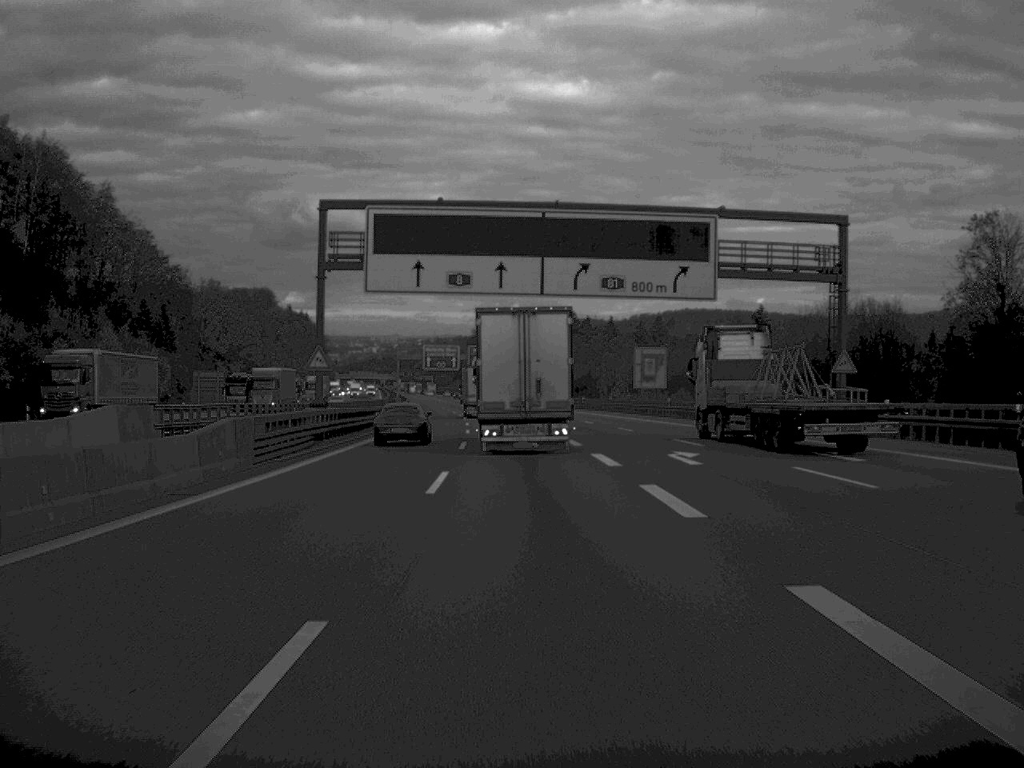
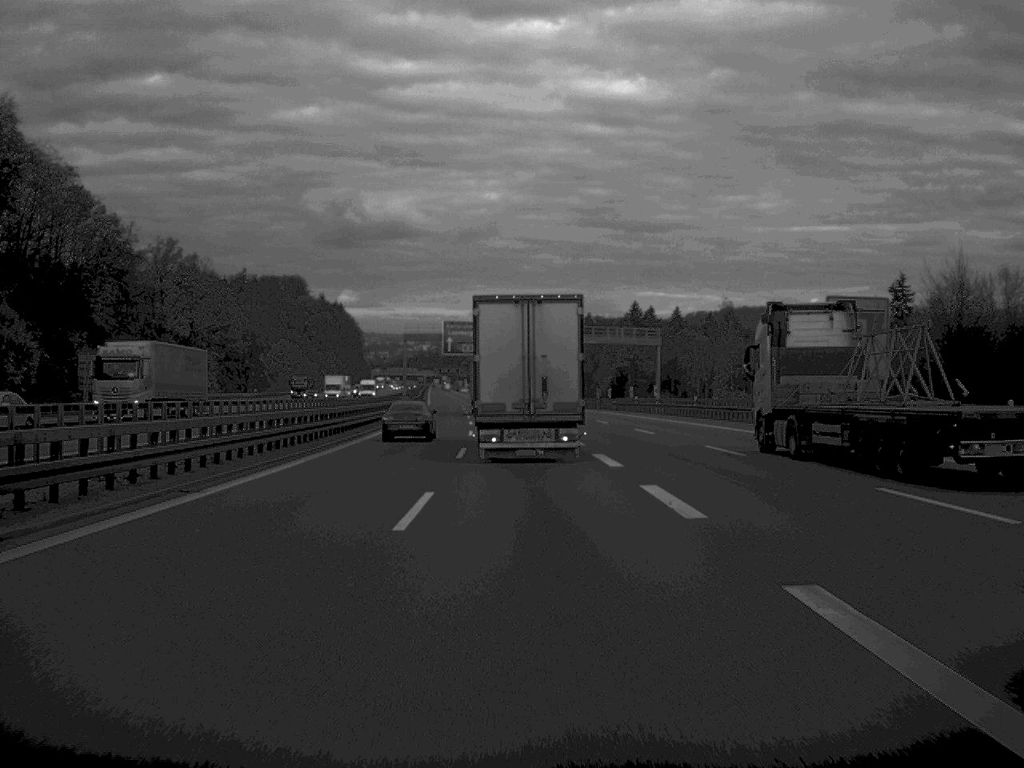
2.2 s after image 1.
(-1.2, +59.4) m; -2°
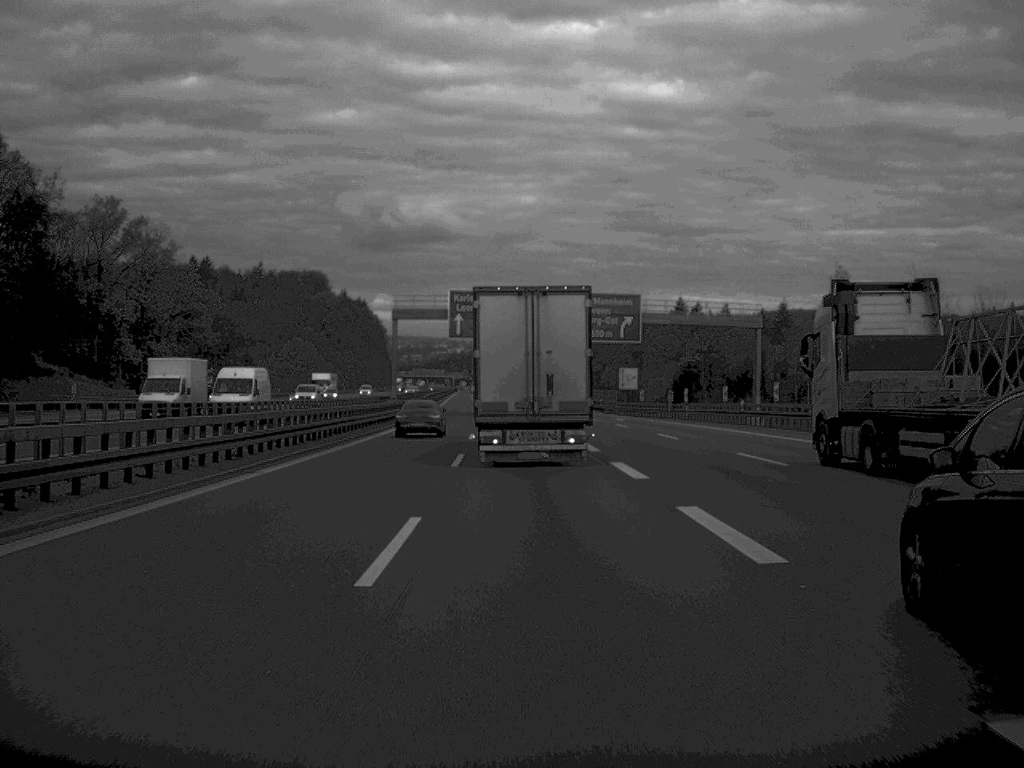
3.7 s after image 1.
(-0.5, +40.2) m; -2°
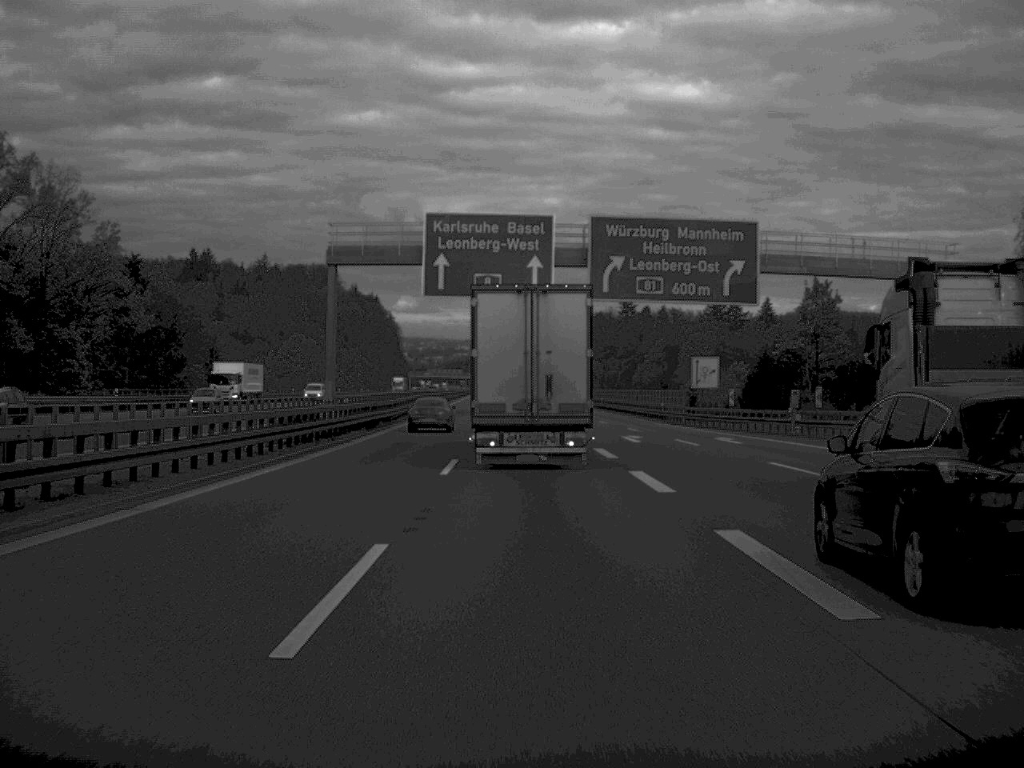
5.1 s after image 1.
(-0.4, +38.5) m; -1°
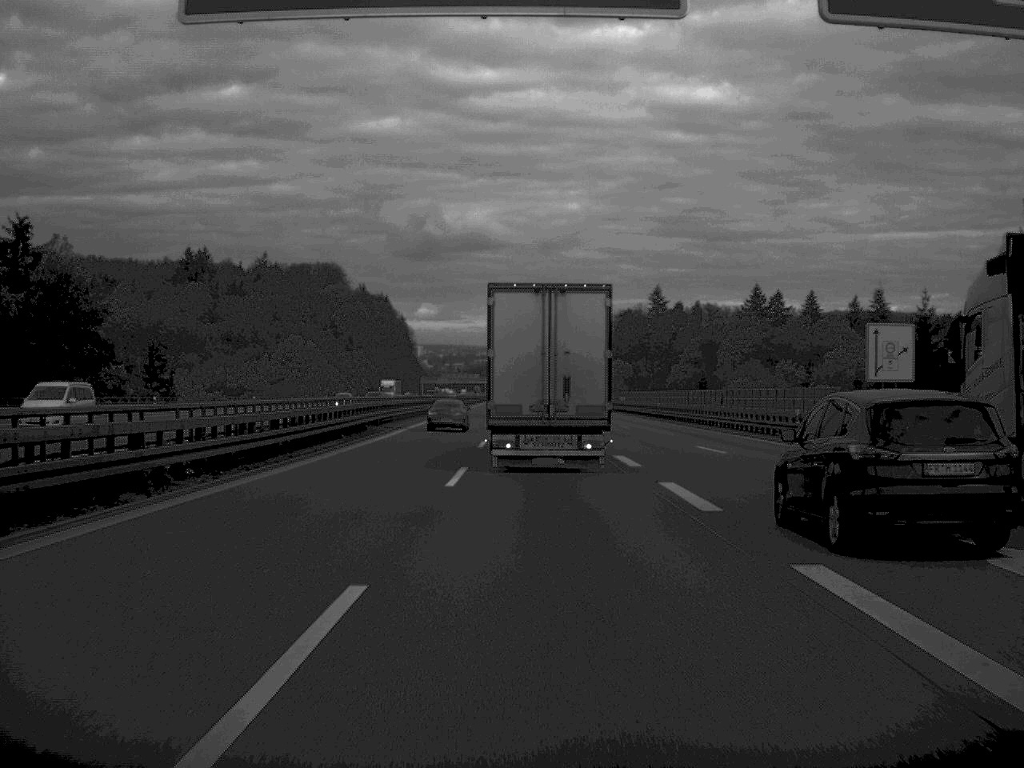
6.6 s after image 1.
(-0.4, +38.8) m; -1°
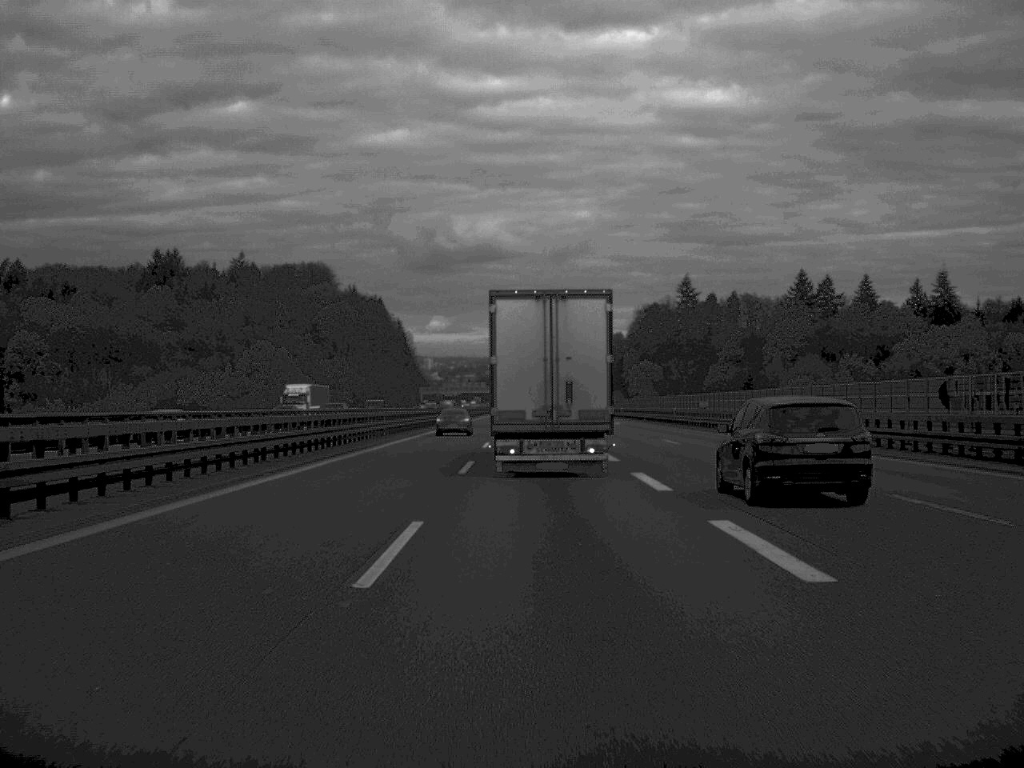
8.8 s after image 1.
(-0.2, +55.1) m; -1°
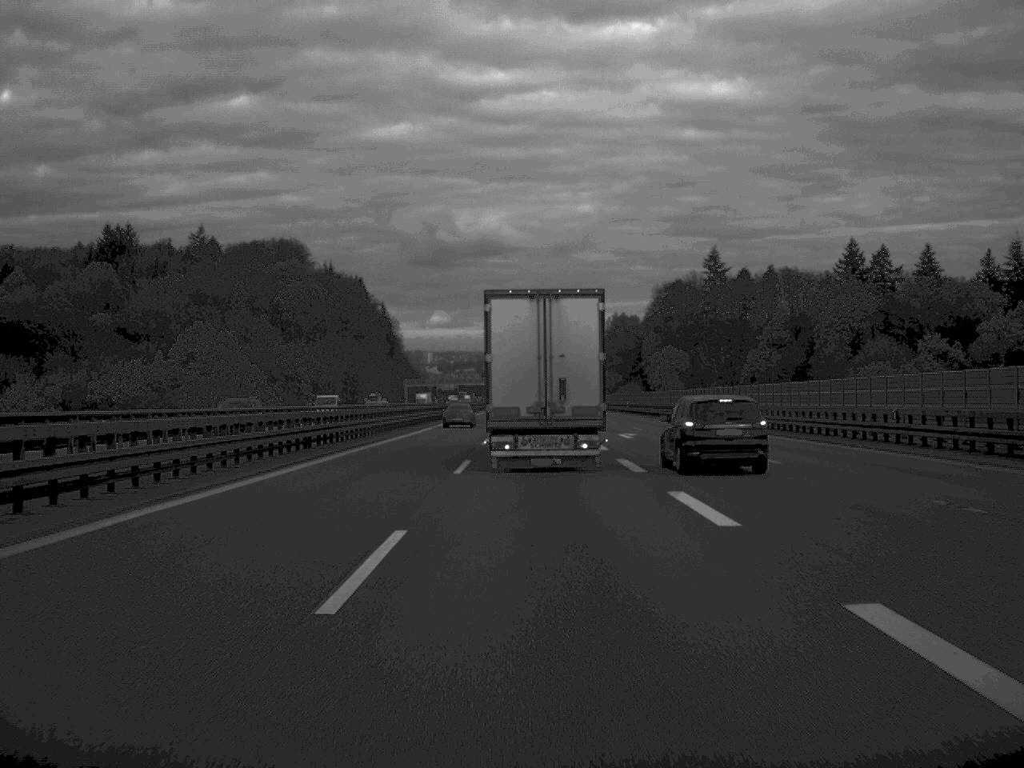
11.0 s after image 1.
(-0.1, +55.3) m; 0°
